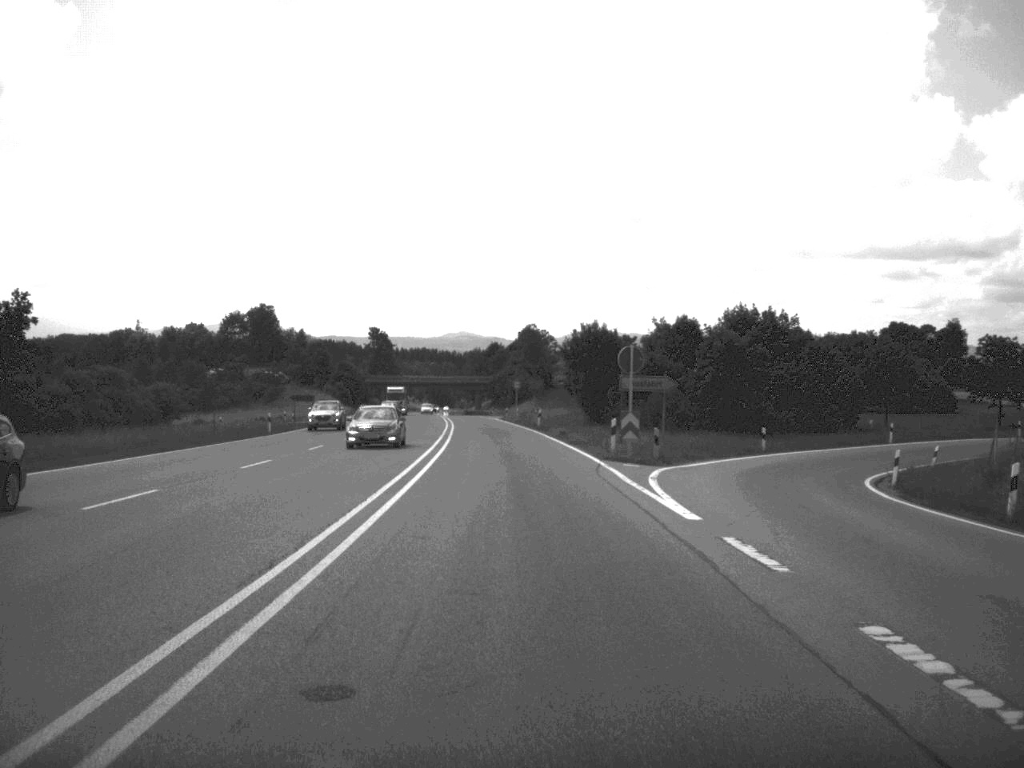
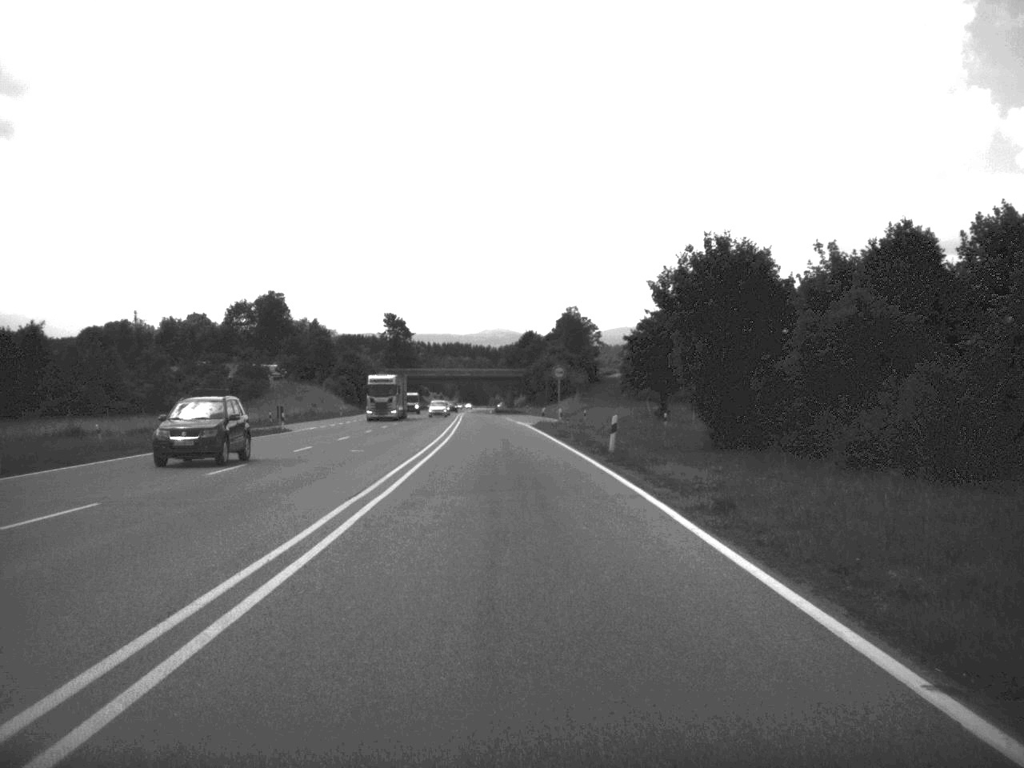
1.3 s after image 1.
(-0.6, +38.1) m; -2°
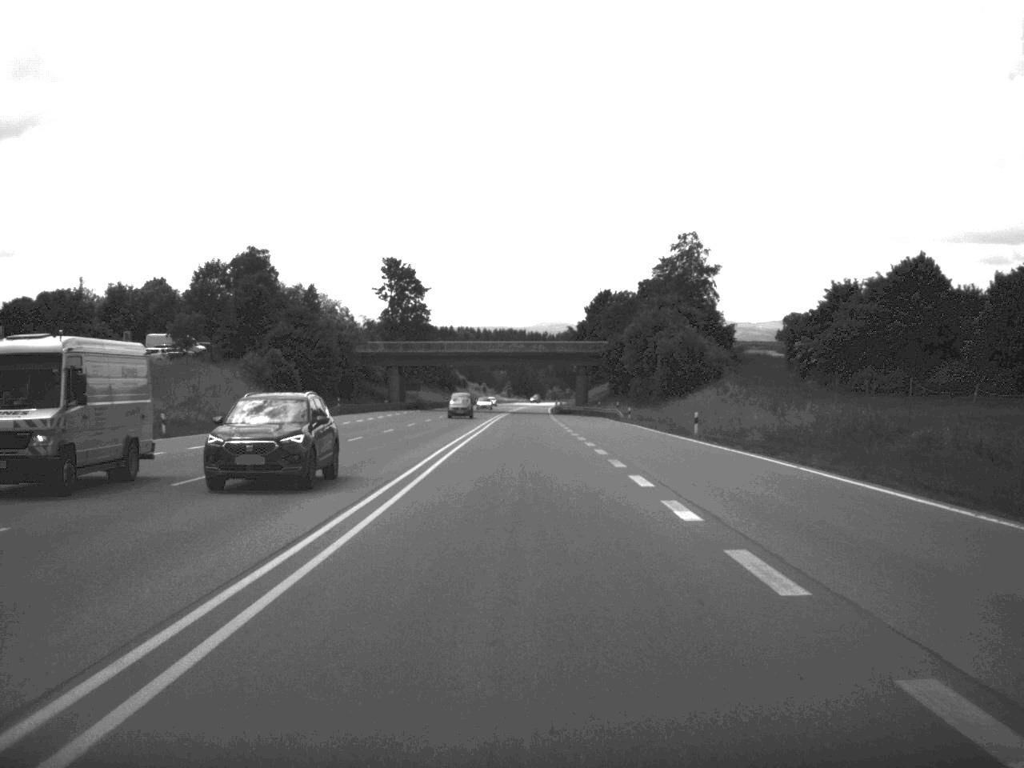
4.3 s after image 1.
(-2.7, +87.5) m; -3°
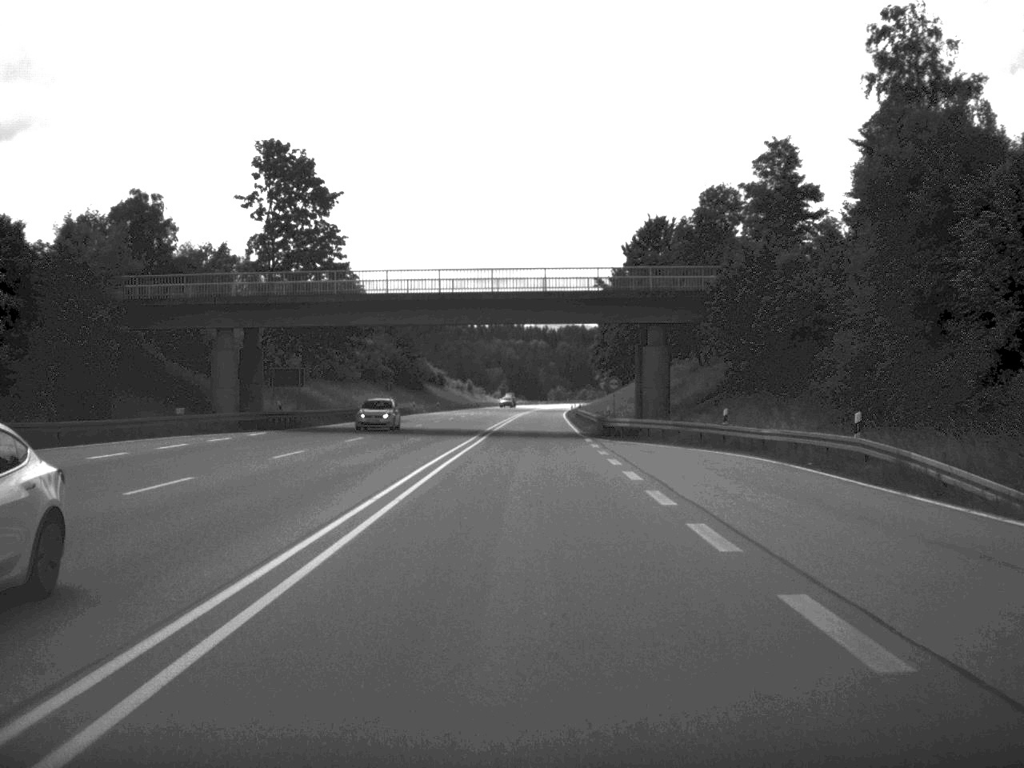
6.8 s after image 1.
(-0.1, +73.6) m; 0°
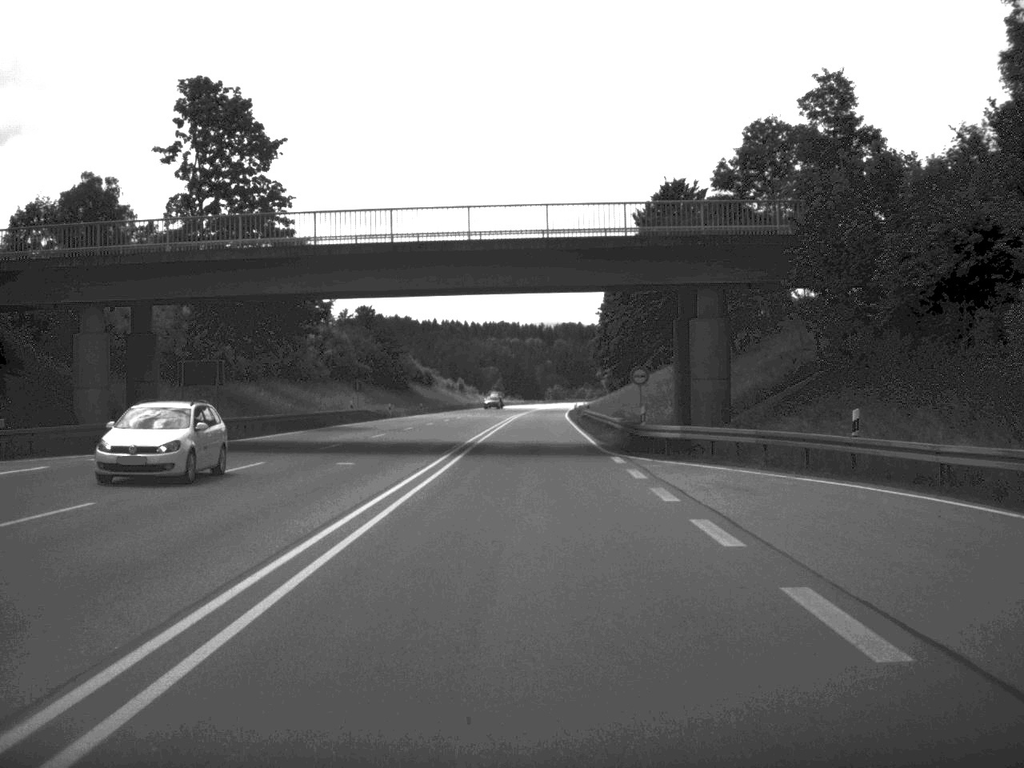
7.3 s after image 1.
(0.0, +17.5) m; 0°
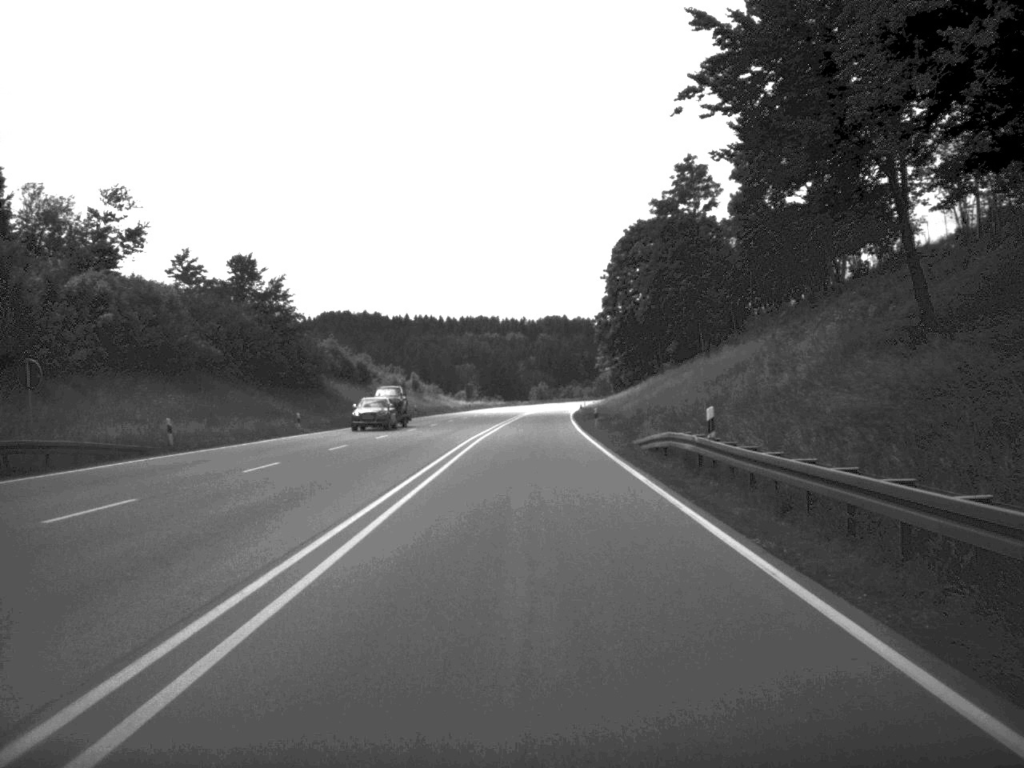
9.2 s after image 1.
(+0.3, +56.8) m; +1°
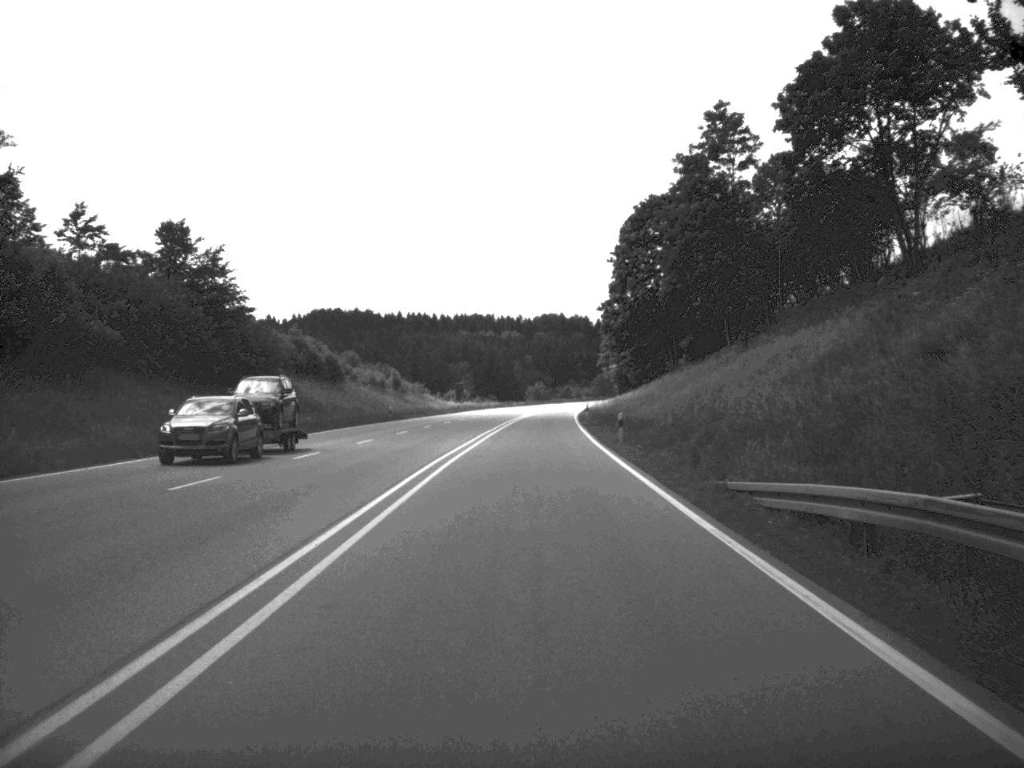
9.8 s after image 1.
(0.0, +17.6) m; 0°
